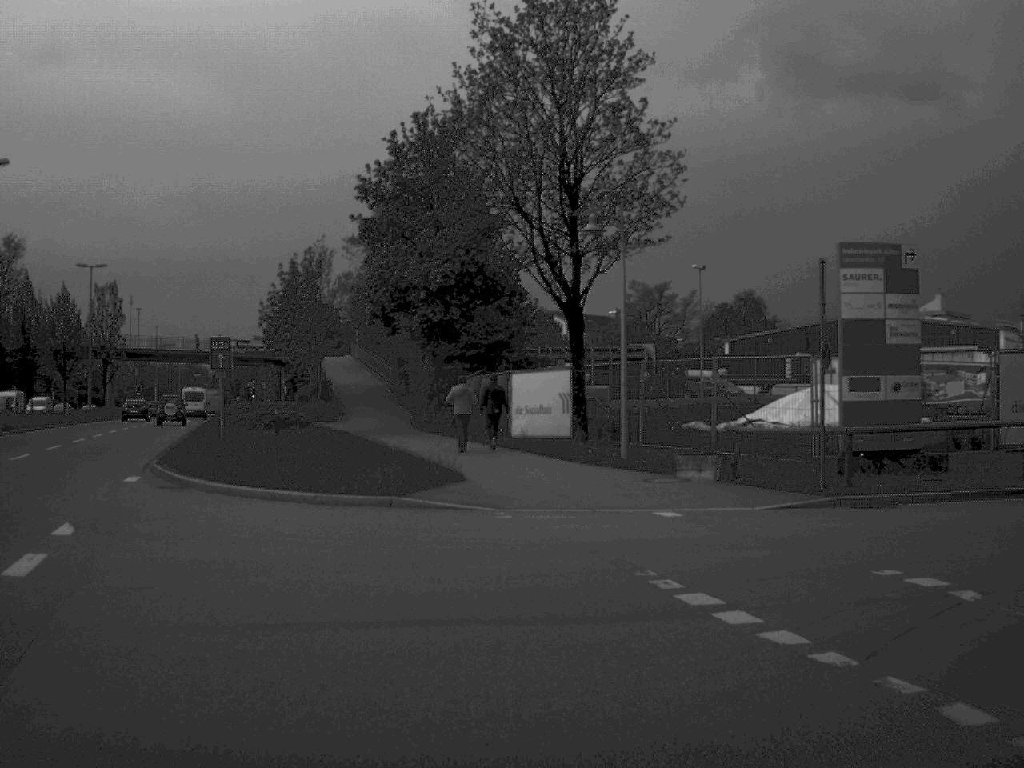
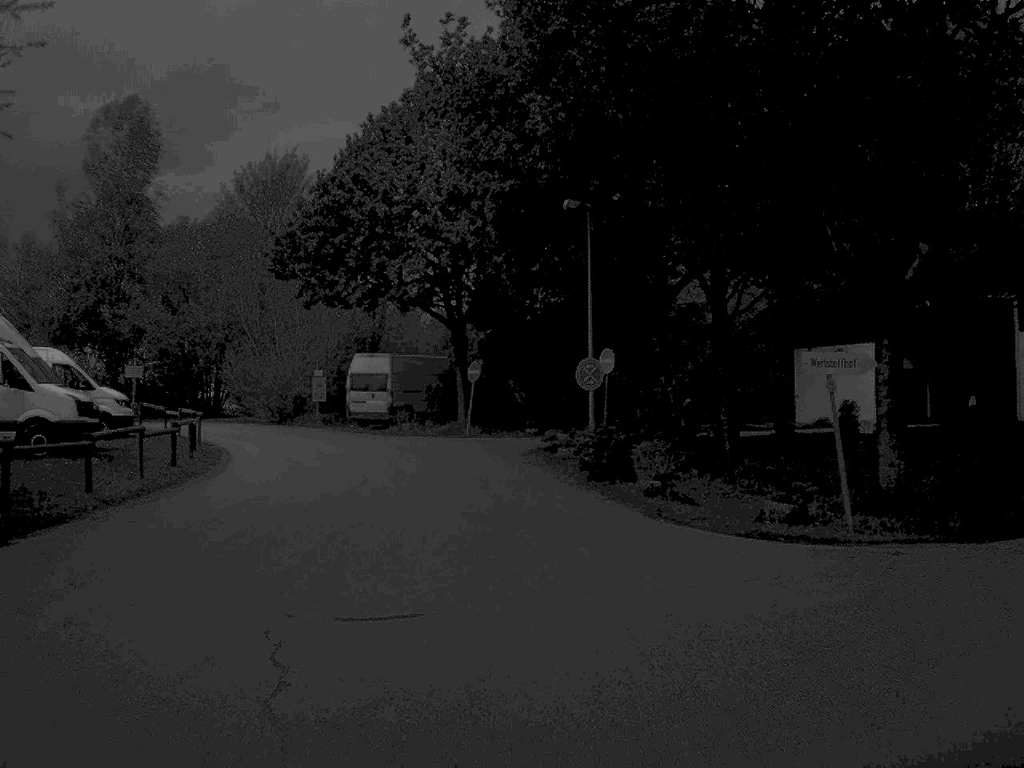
(+10.7, +12.2) m; +74°
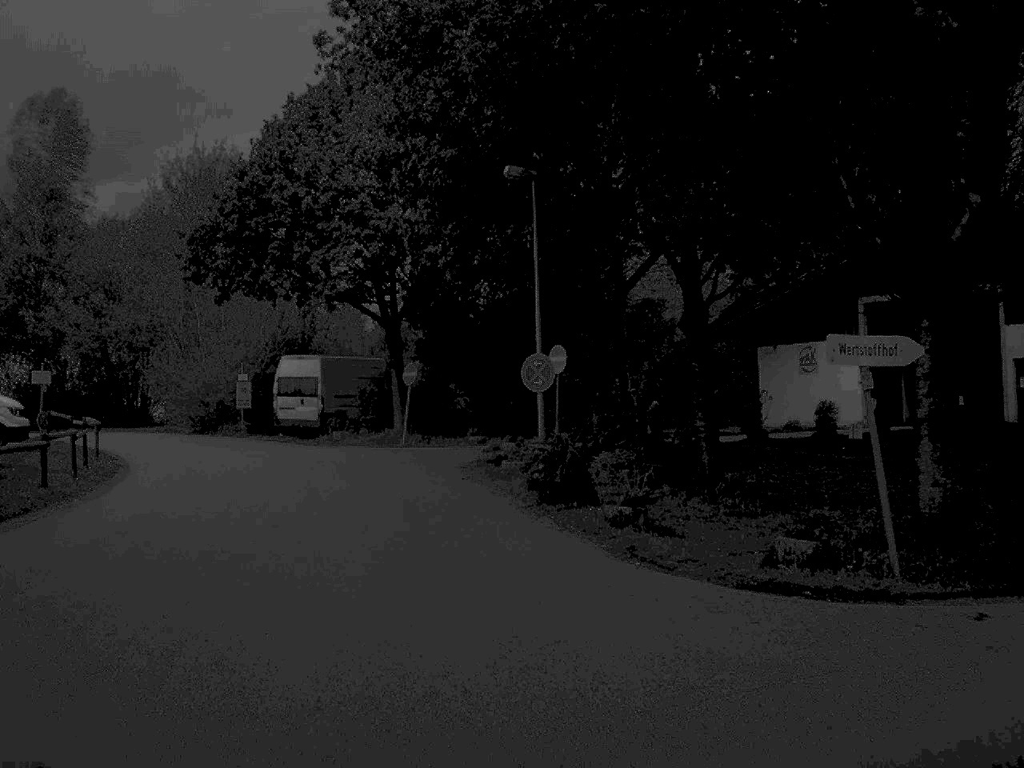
(+0.1, +3.9) m; +2°
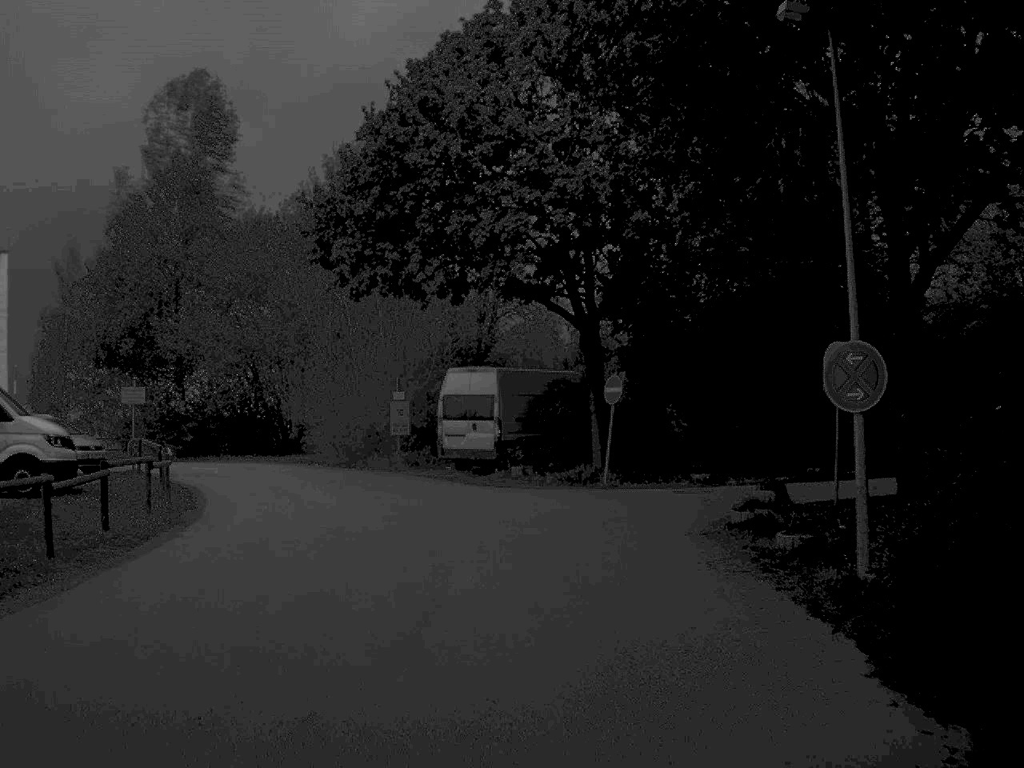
(-0.7, +9.3) m; -9°
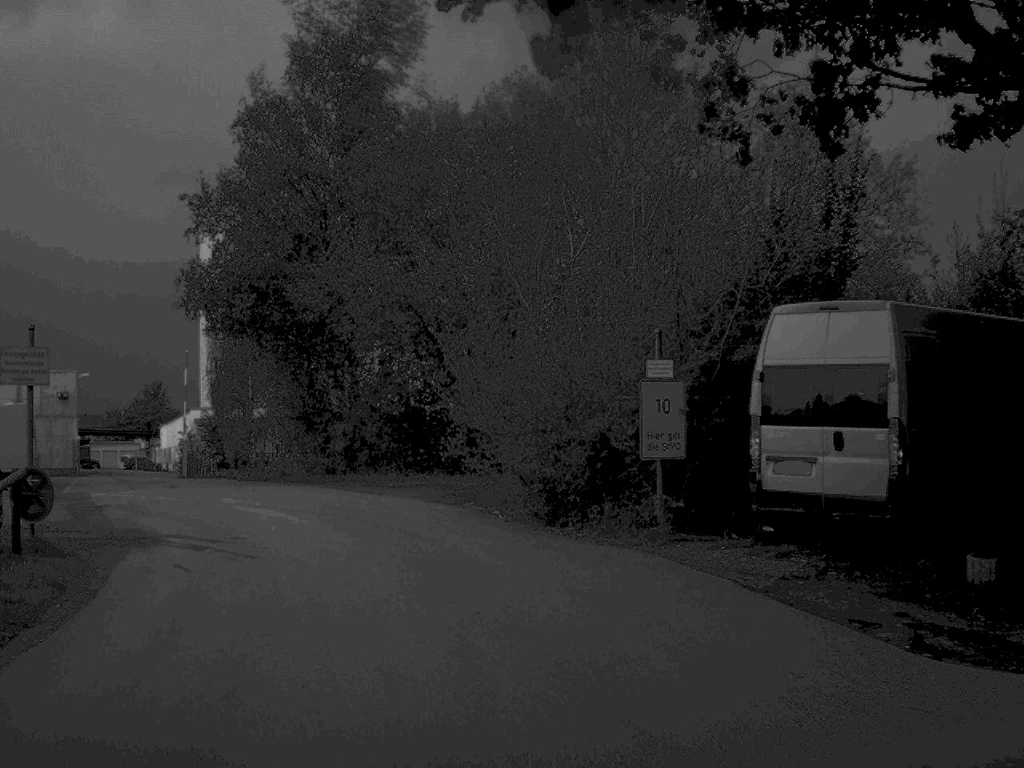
(-1.5, +18.6) m; -12°
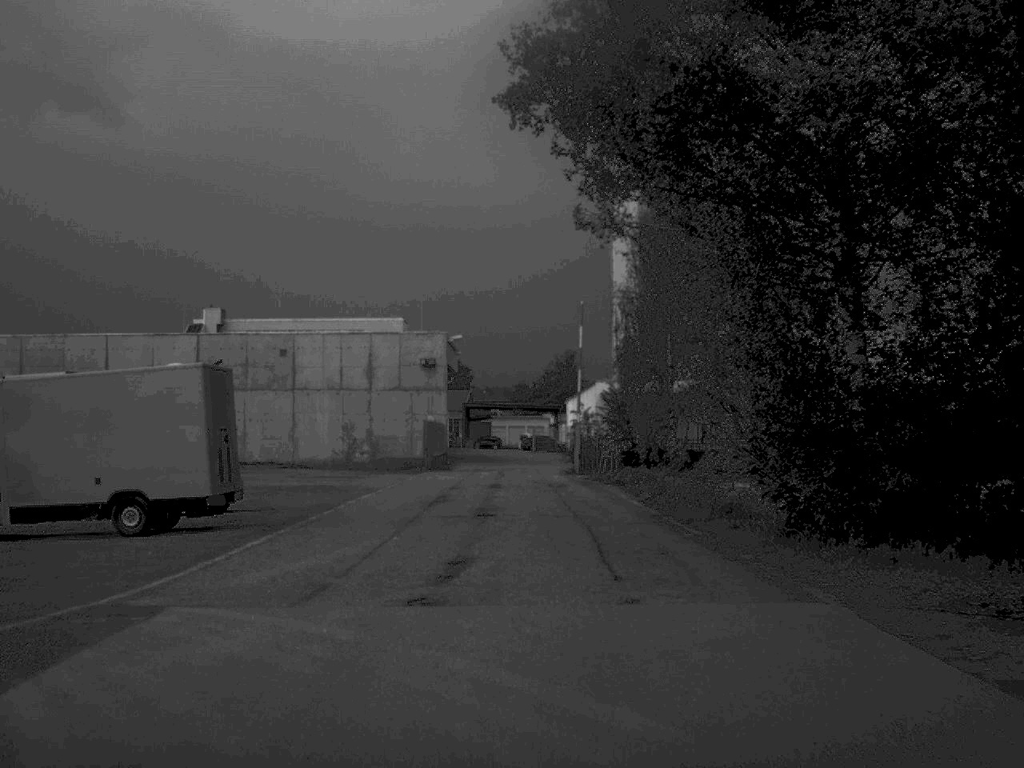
(-3.7, +20.4) m; -19°
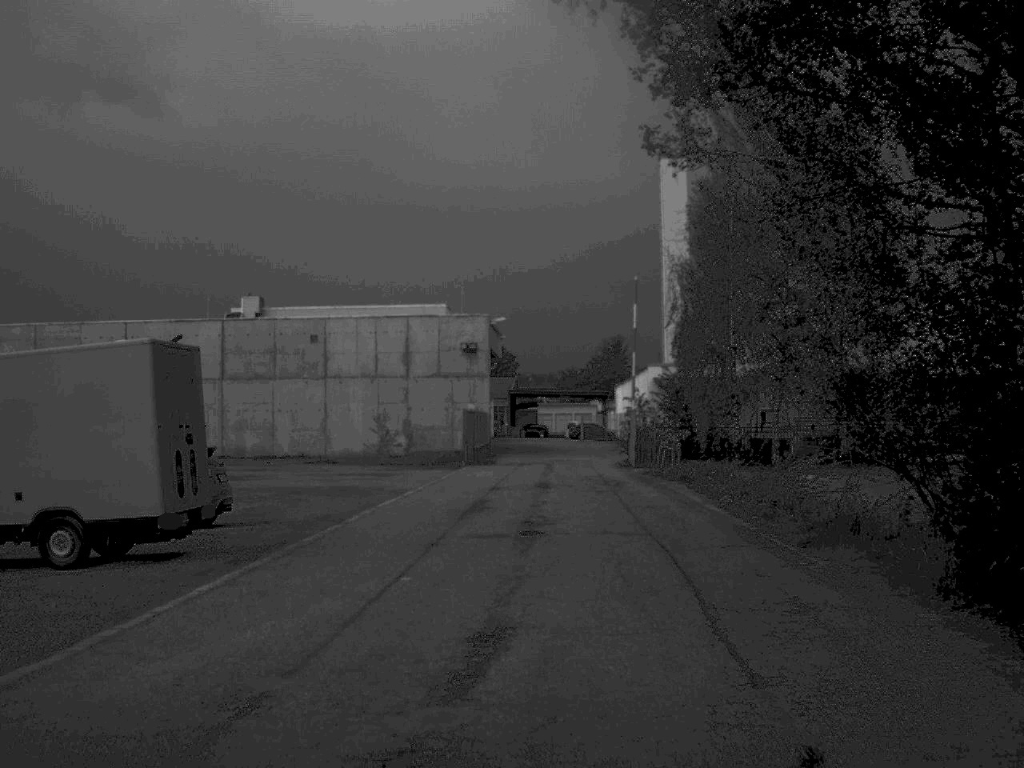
(-0.1, +5.1) m; -2°
